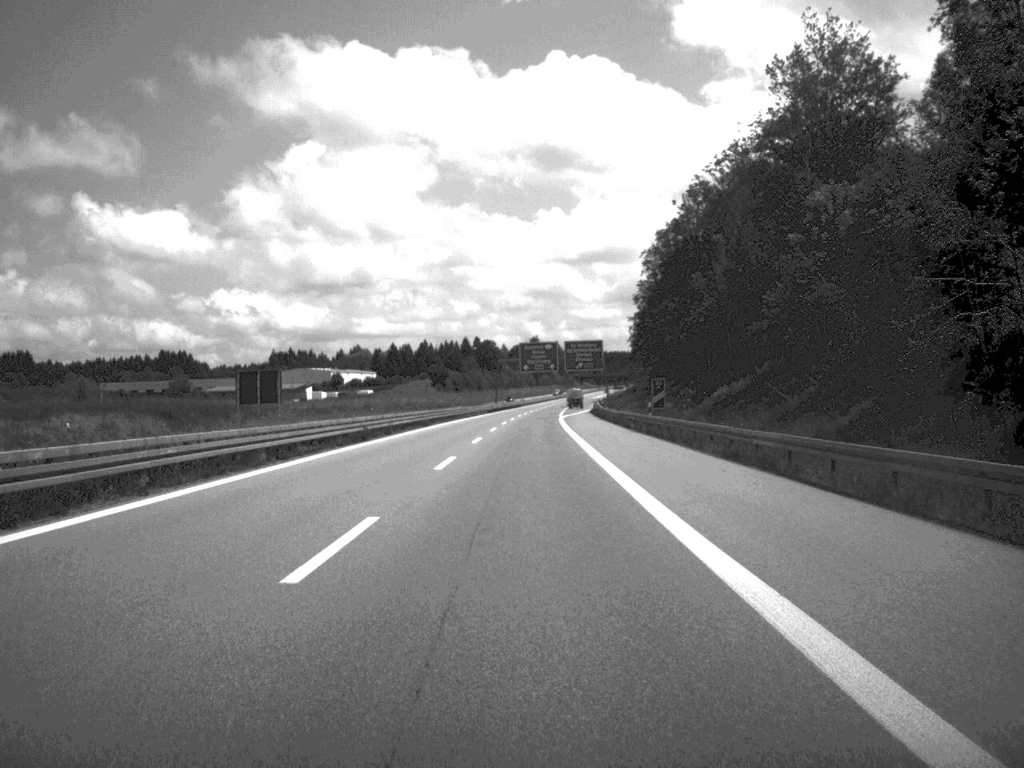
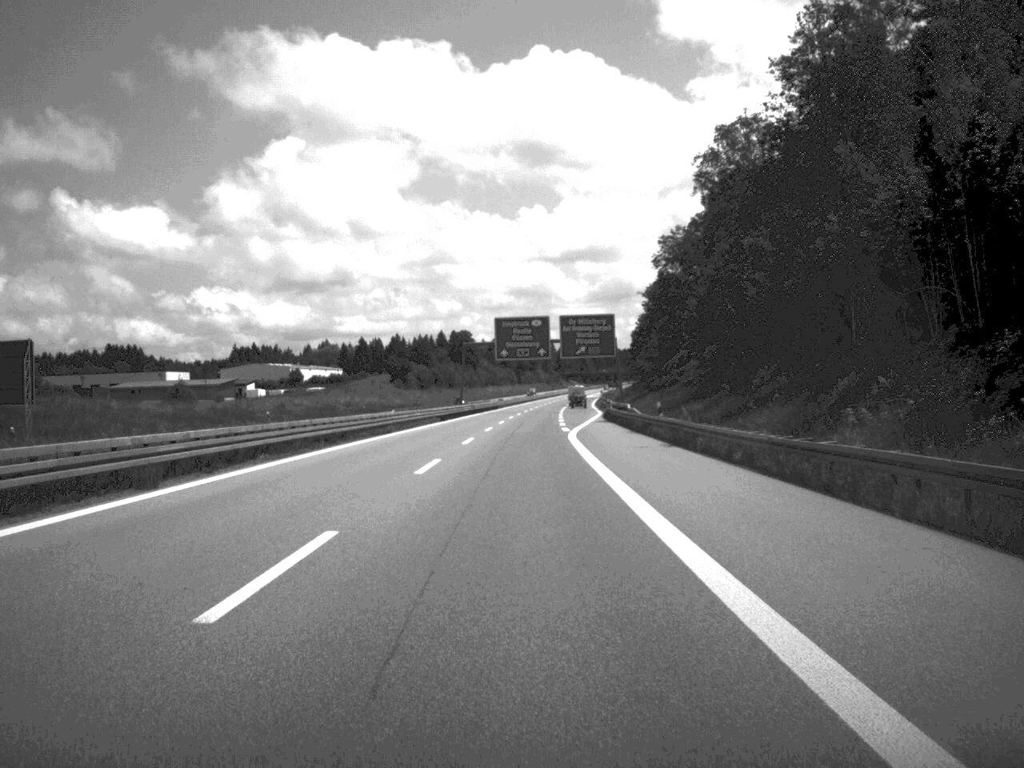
(+0.3, +55.0) m; +1°
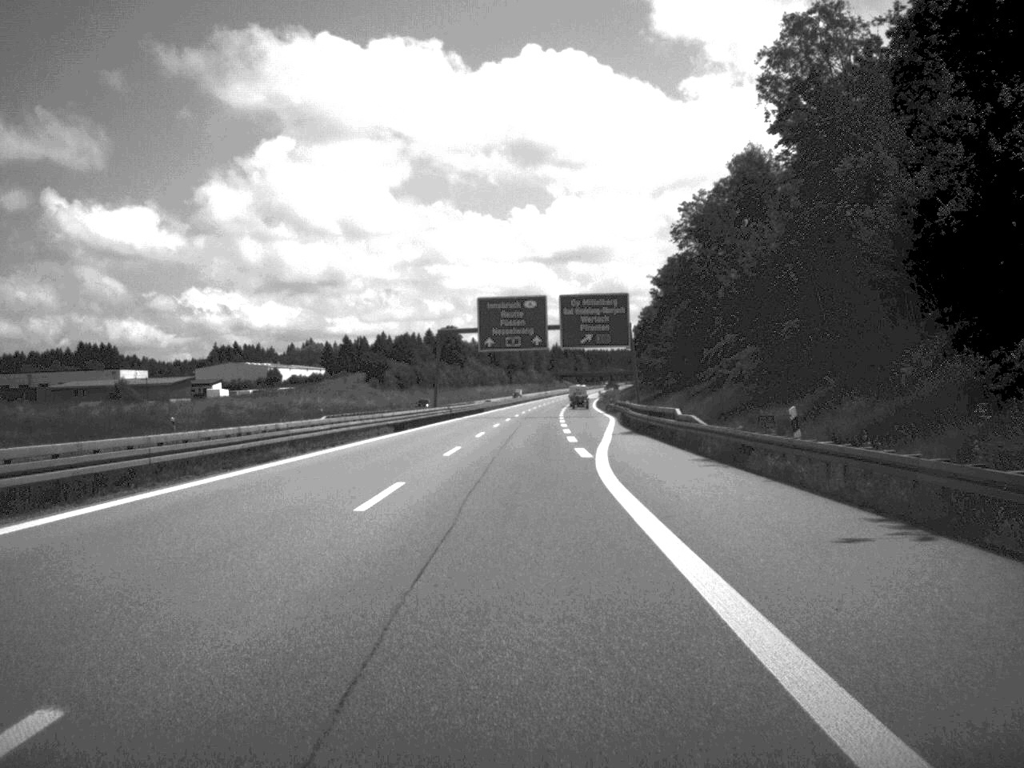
(+0.1, +26.3) m; 0°
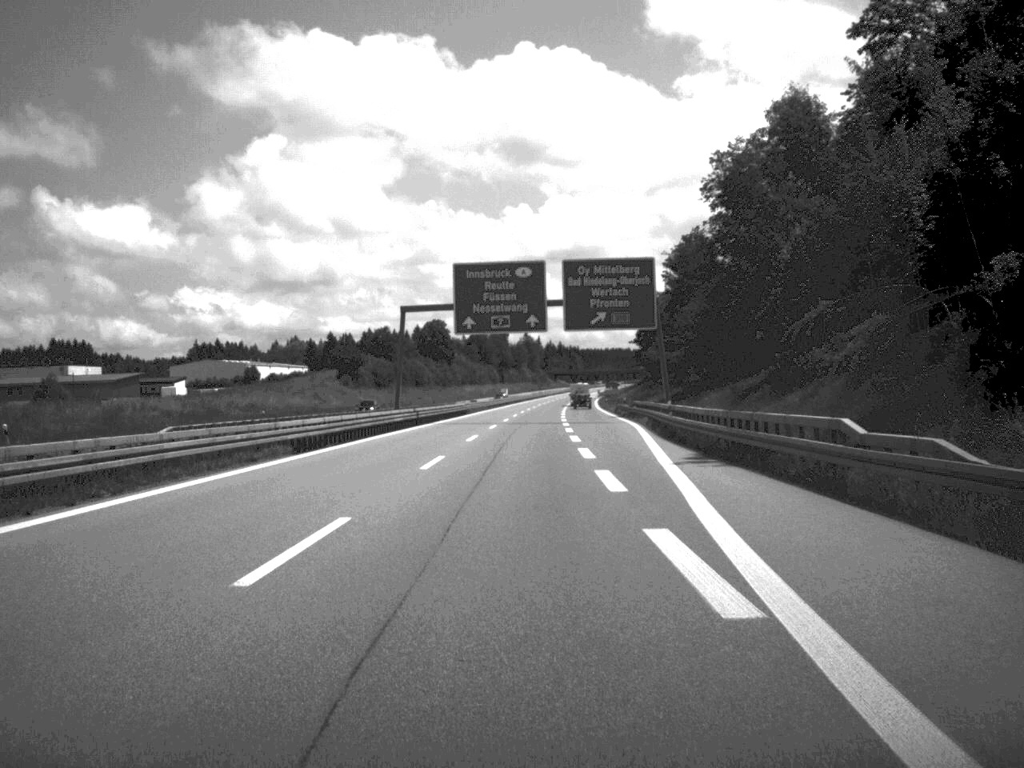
(+0.1, +25.1) m; 0°
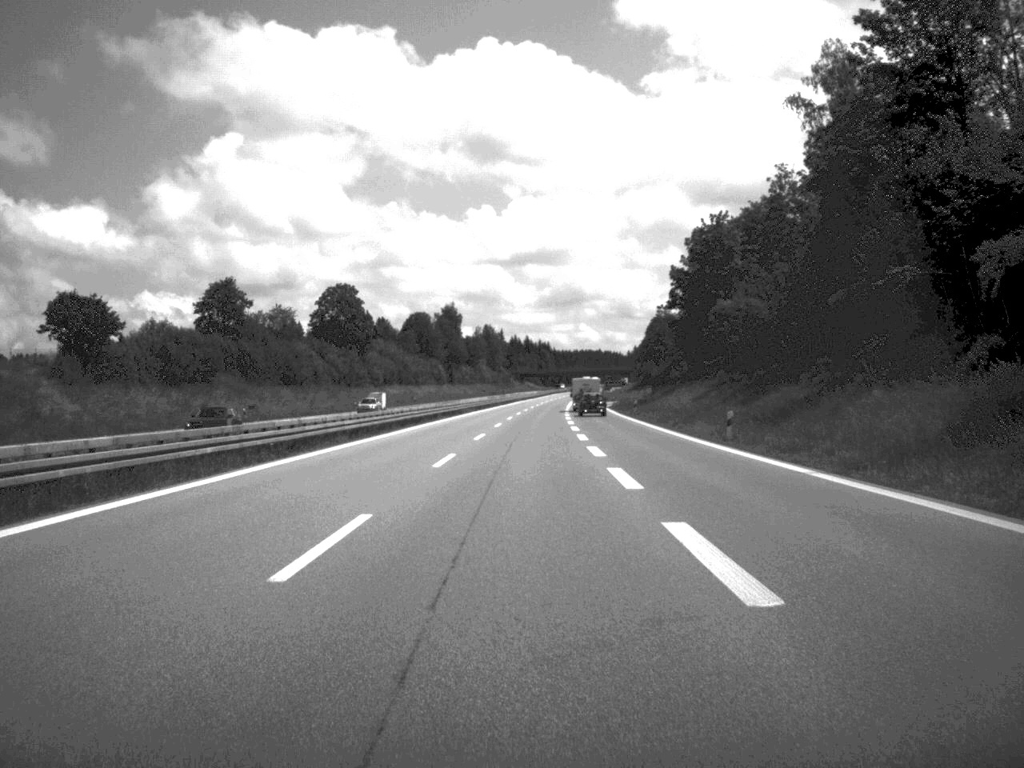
(+1.2, +106.0) m; +1°
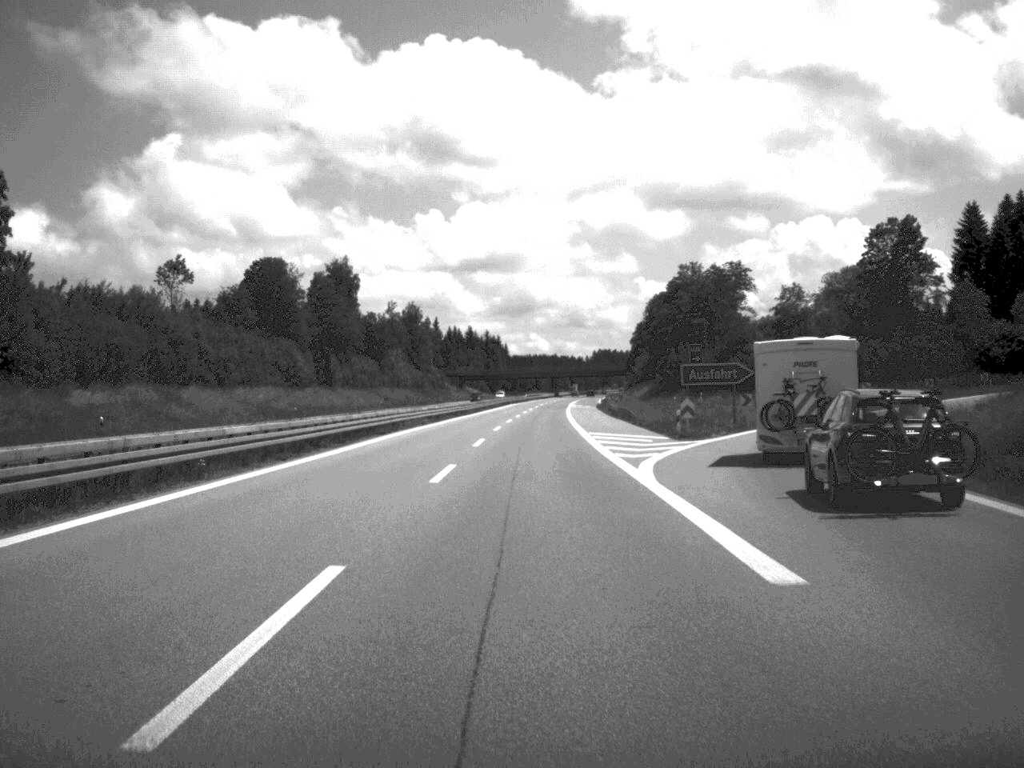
(+1.8, +128.7) m; +2°
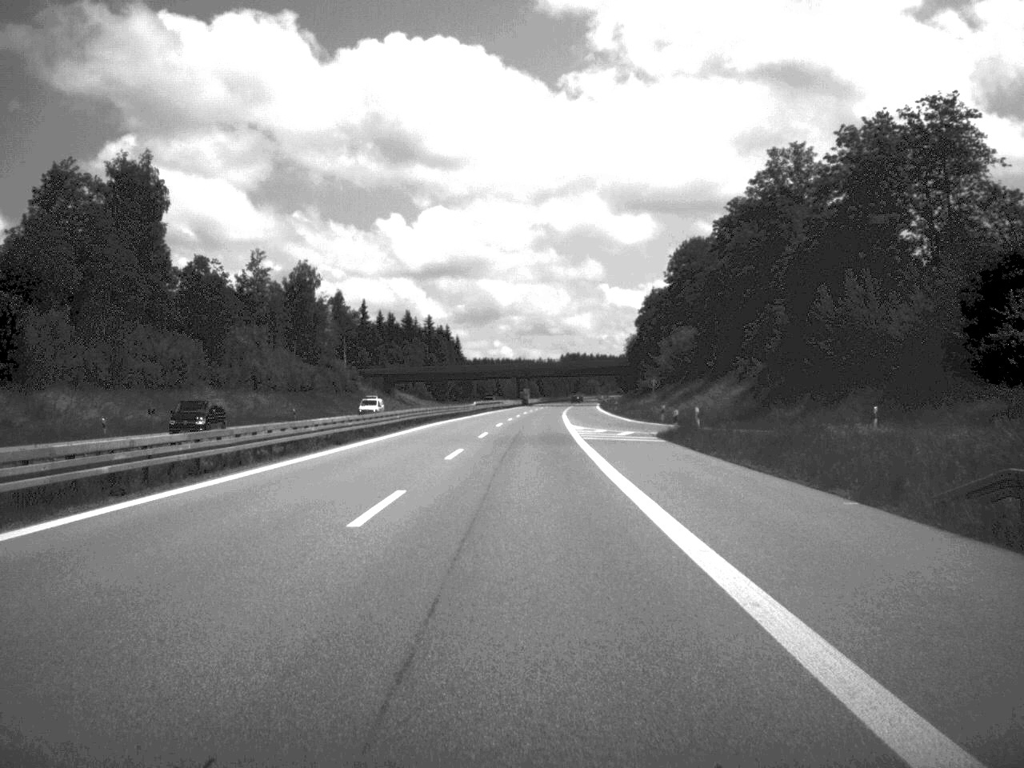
(+1.3, +96.0) m; +1°
